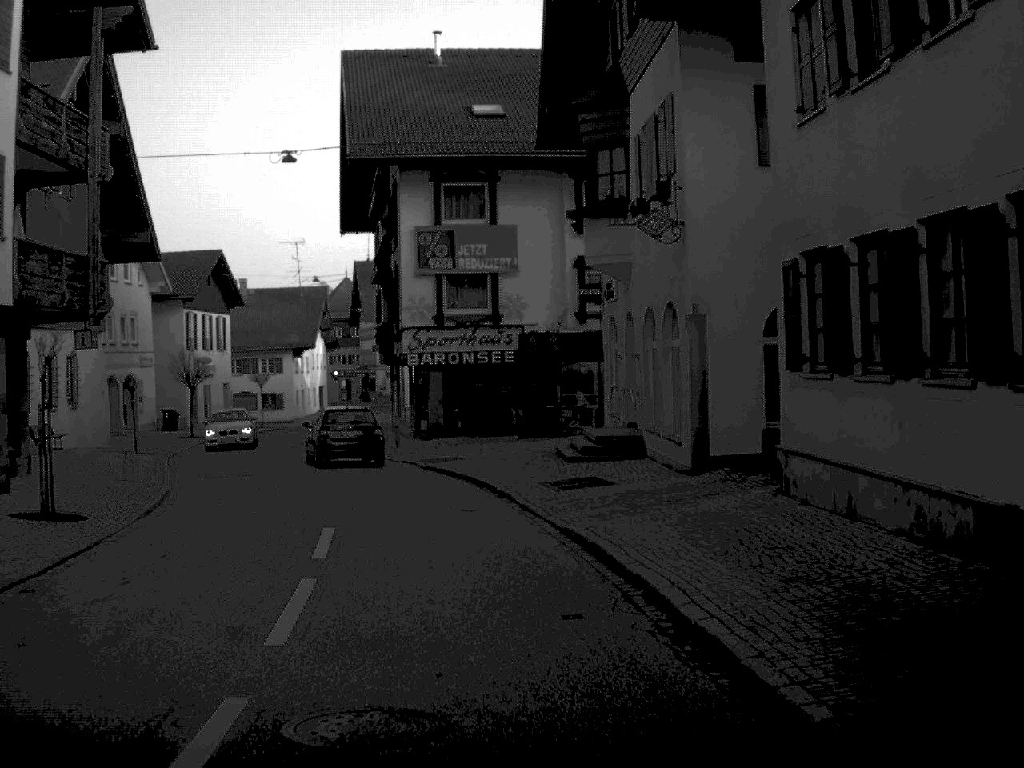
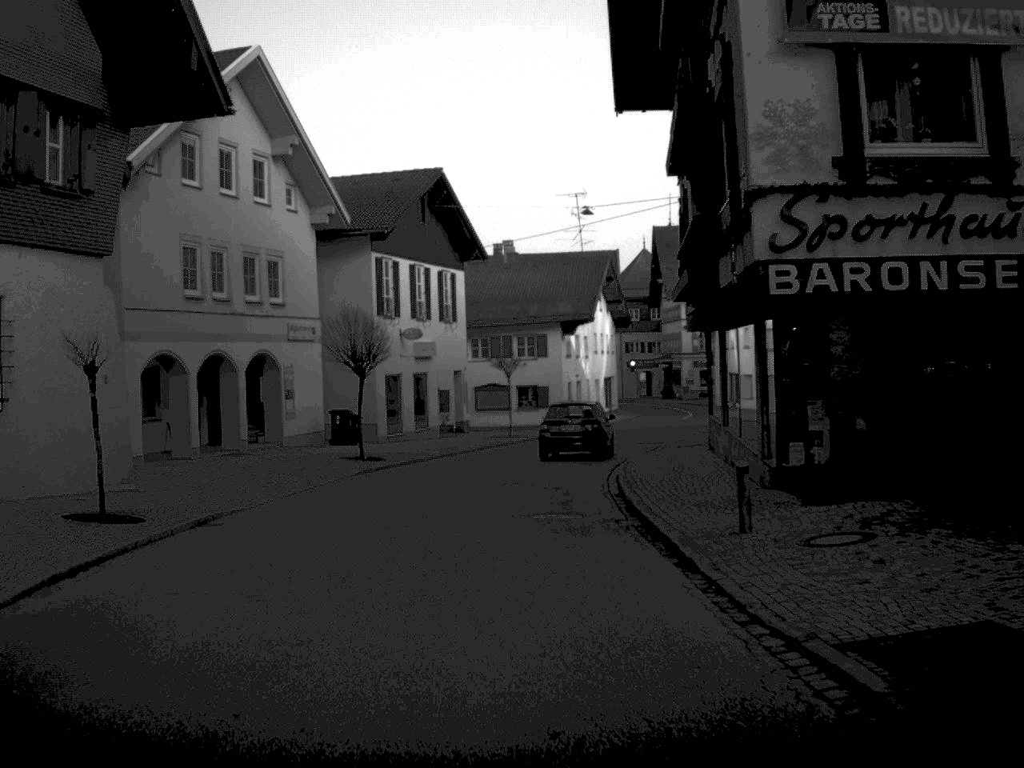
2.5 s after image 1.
(-2.5, +24.0) m; -14°
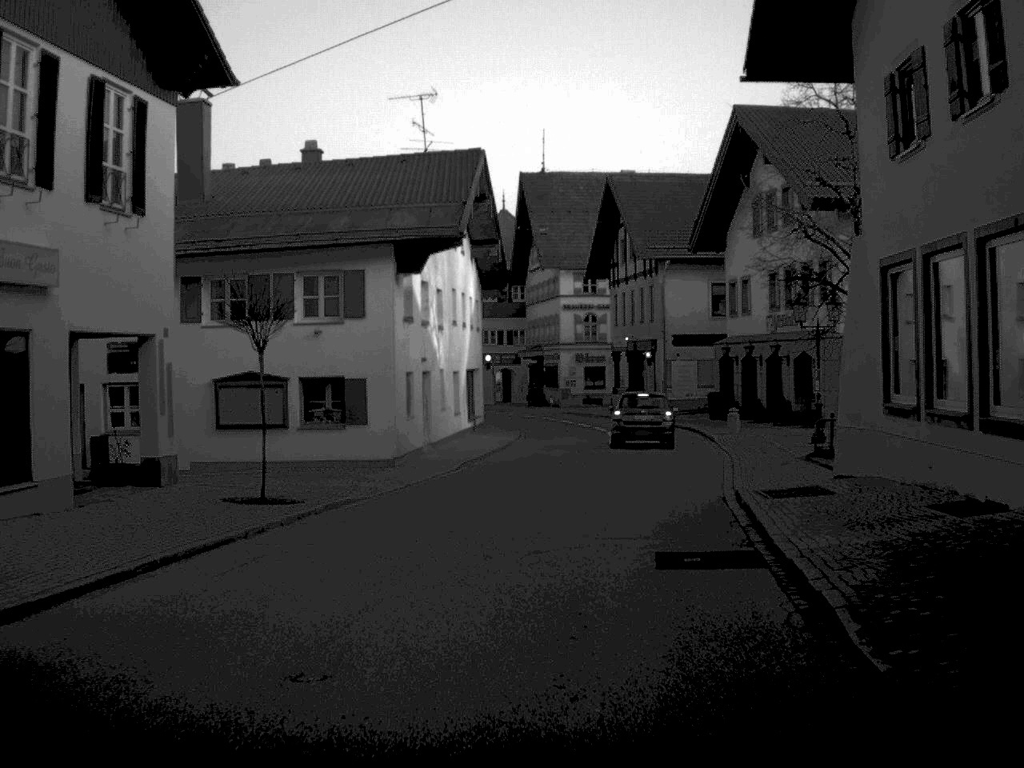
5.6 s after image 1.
(+0.8, +29.1) m; +8°
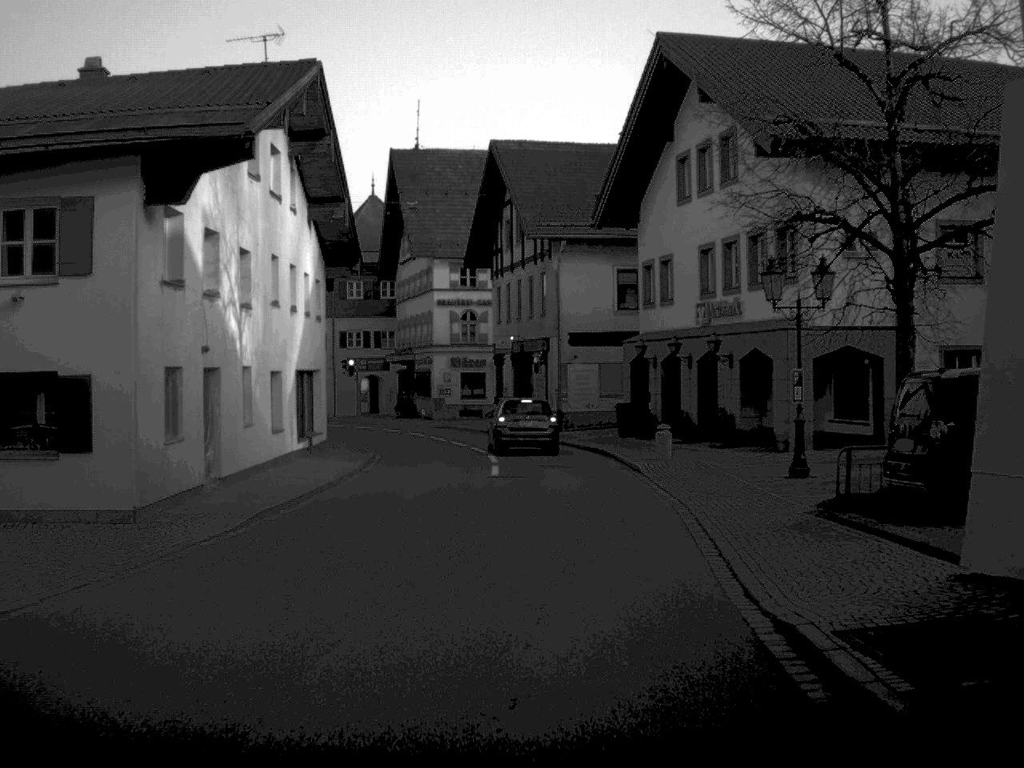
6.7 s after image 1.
(+0.5, +10.7) m; +5°
